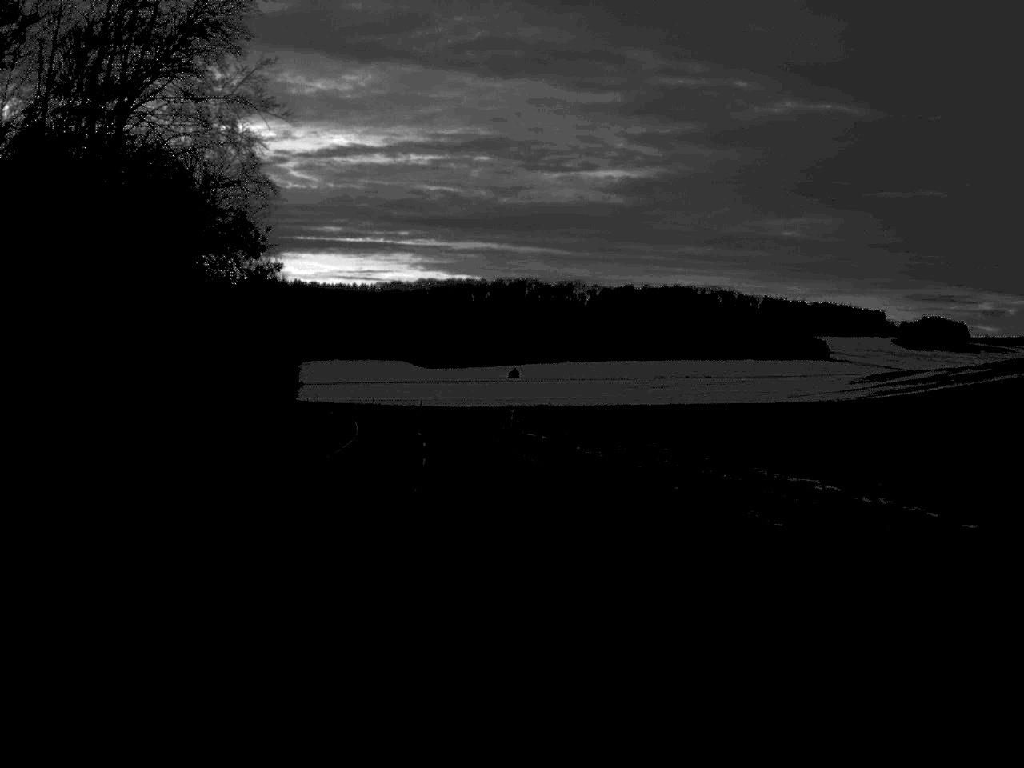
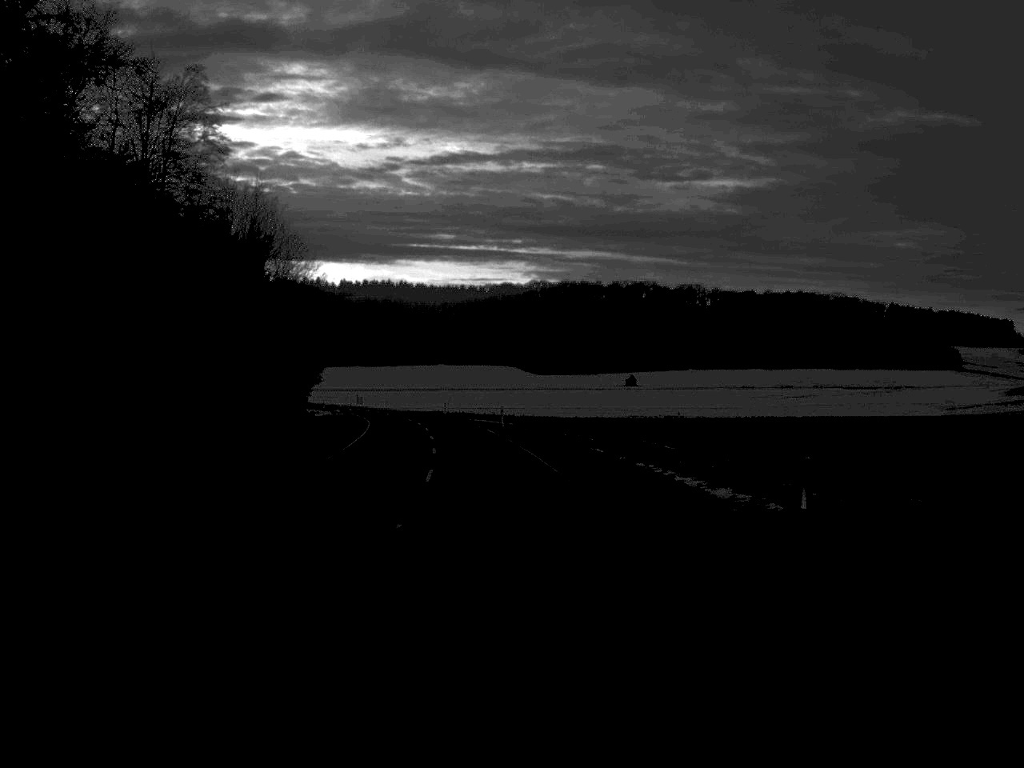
(-1.9, +42.7) m; -5°
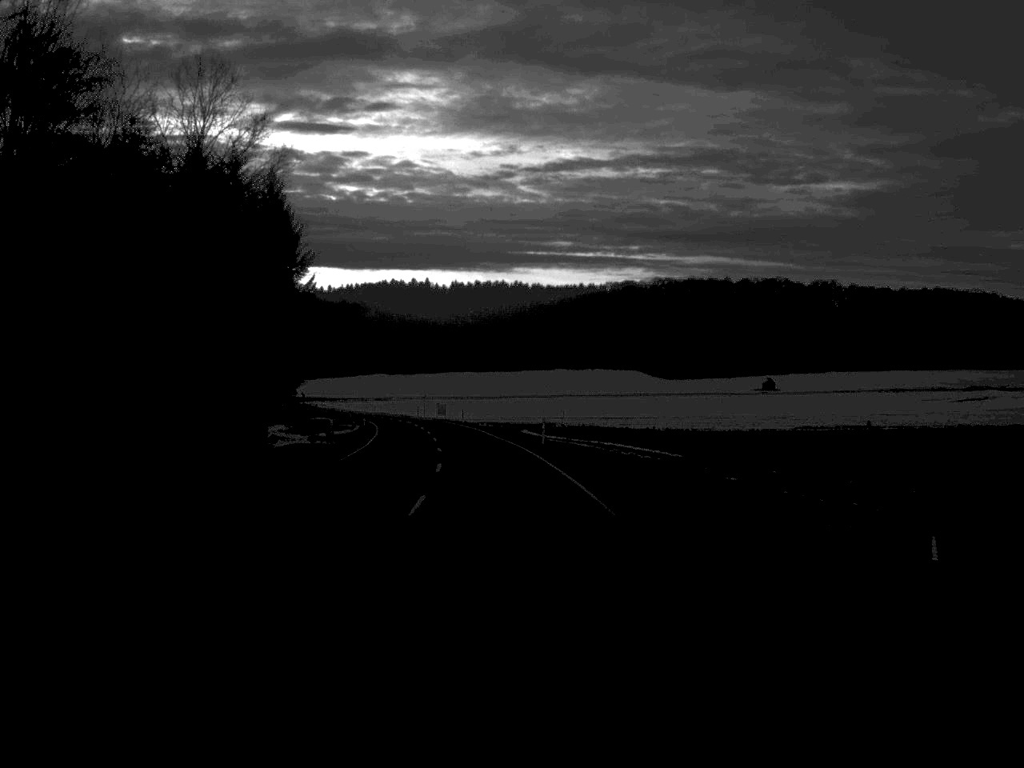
(-2.5, +53.9) m; -5°
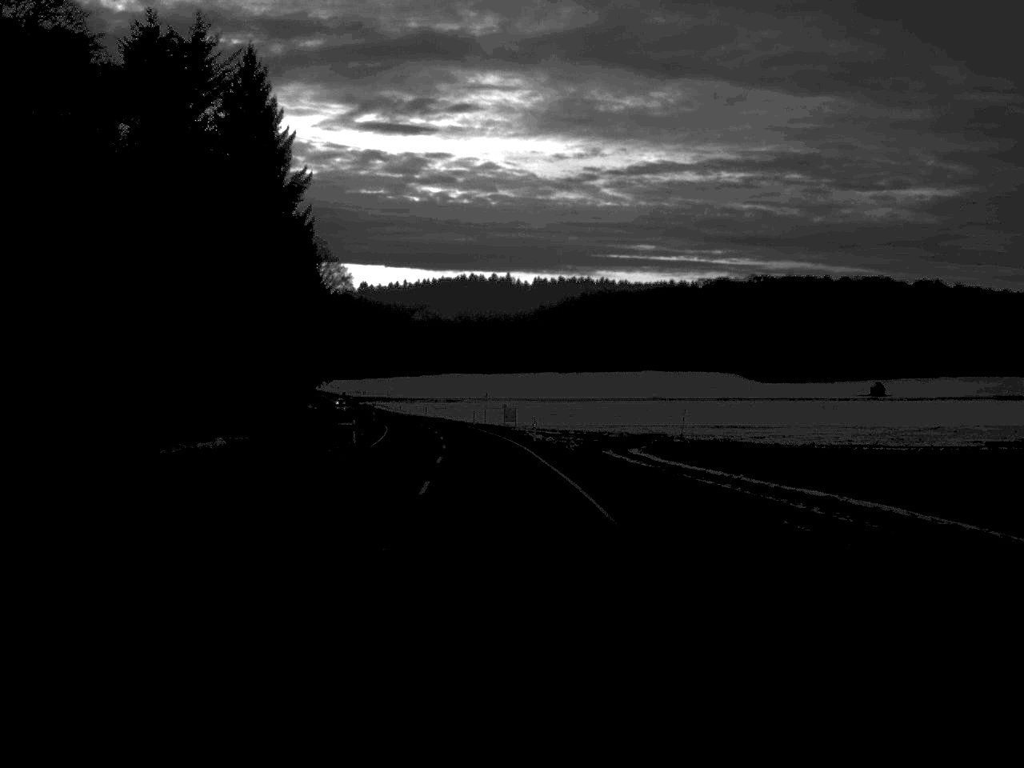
(-1.6, +43.0) m; -4°
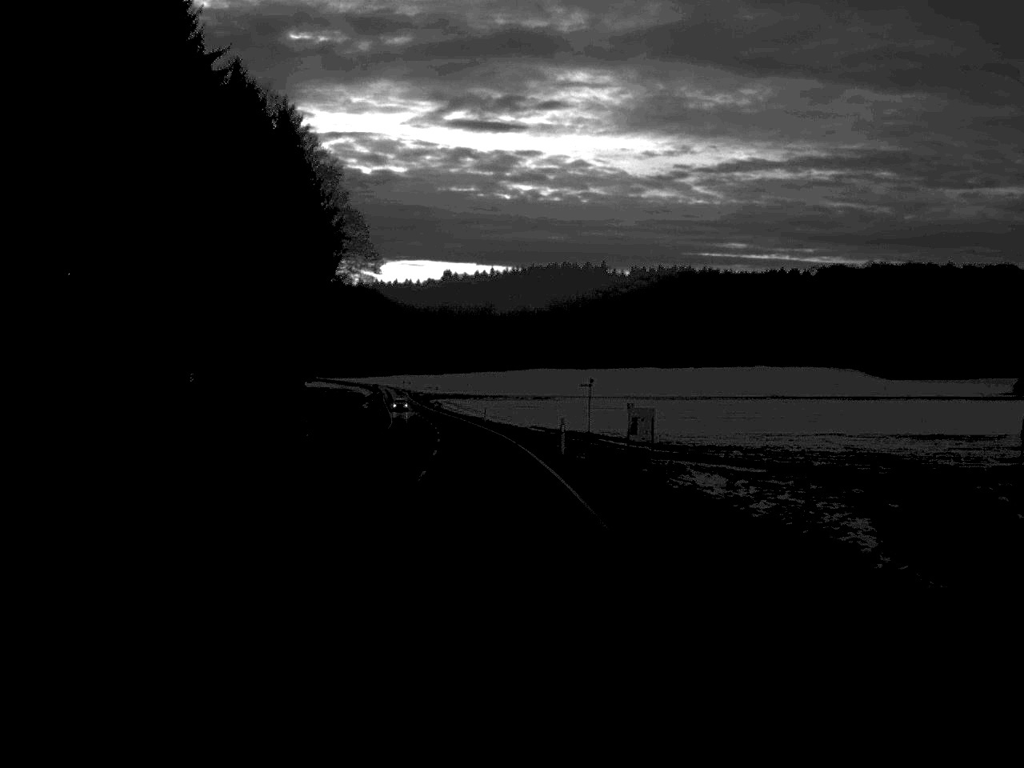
(-2.1, +56.0) m; -4°
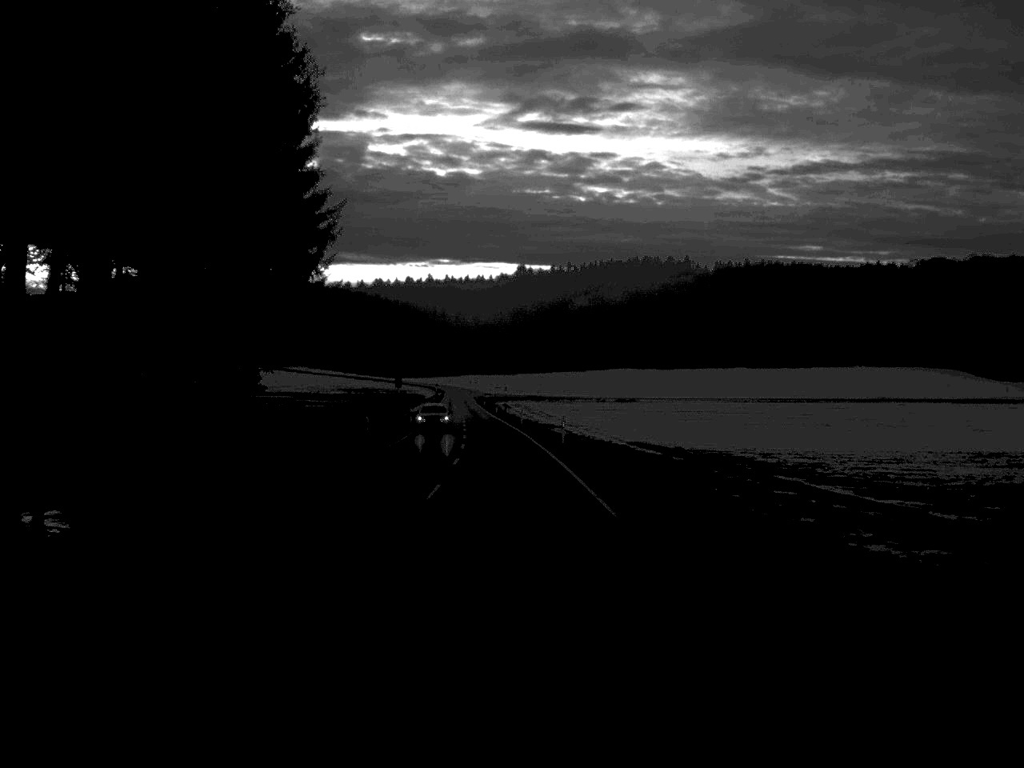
(-1.3, +40.0) m; -3°
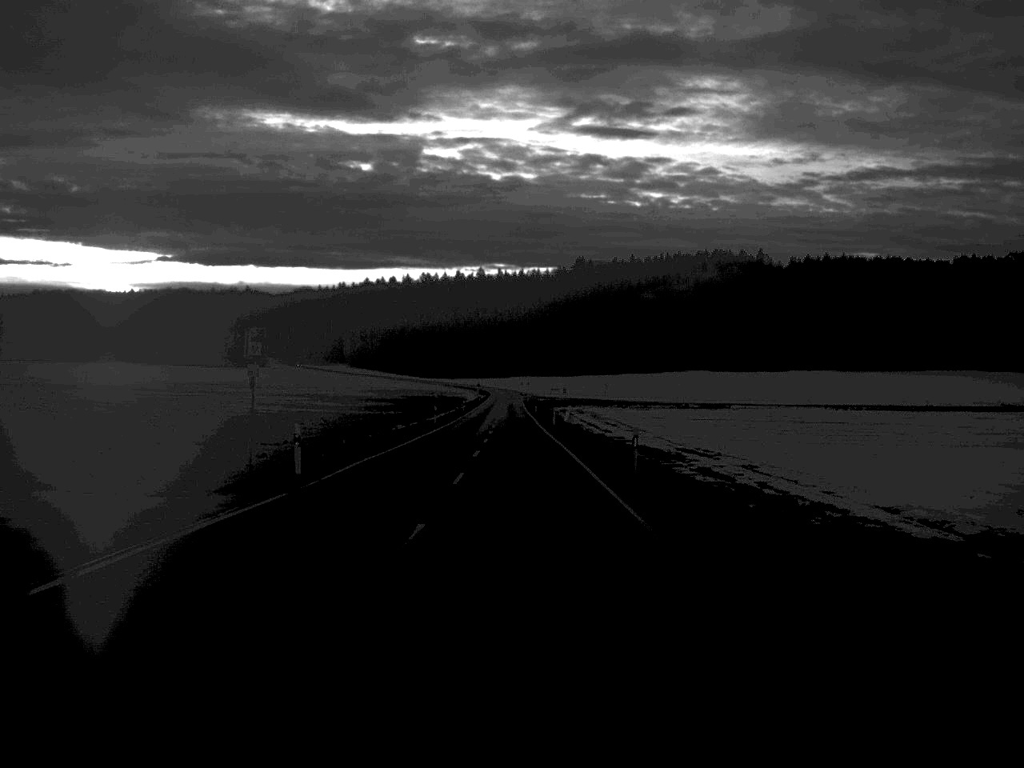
(-1.3, +55.3) m; -2°
